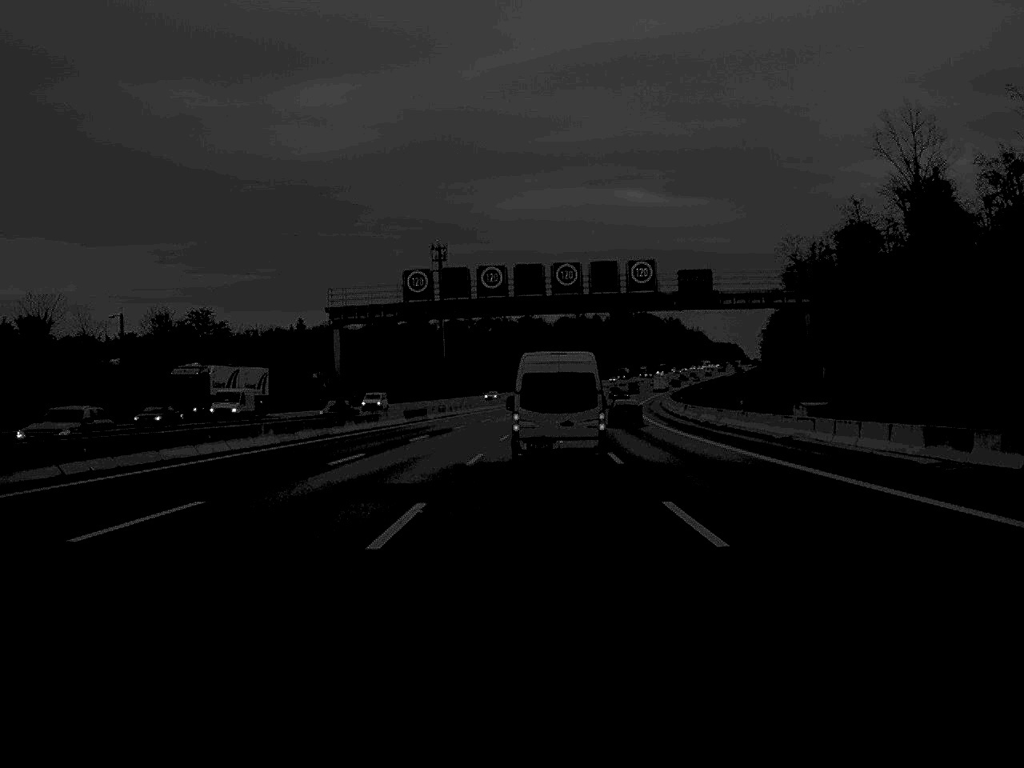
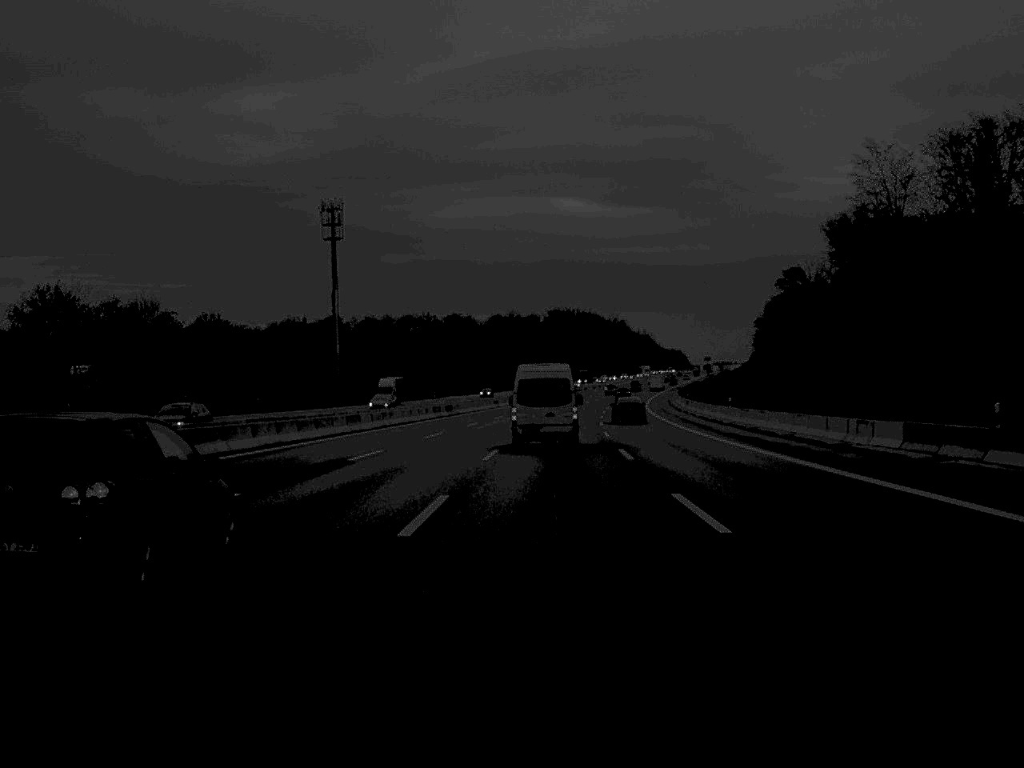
(+2.3, +88.3) m; +3°
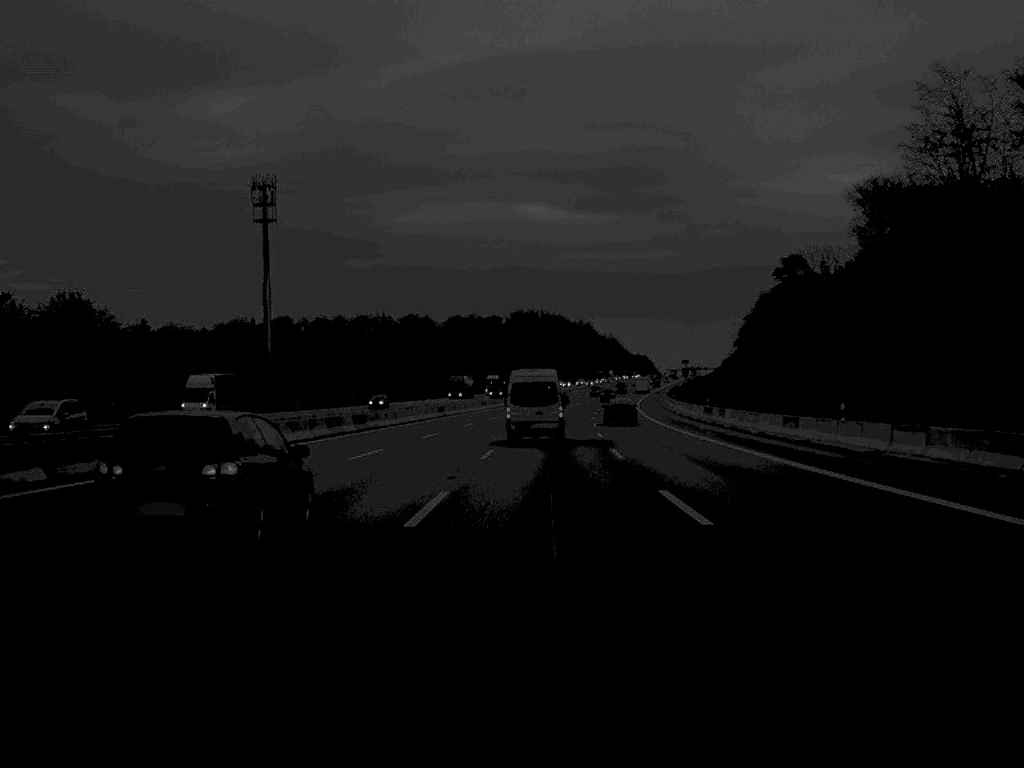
(+0.5, +34.5) m; +2°
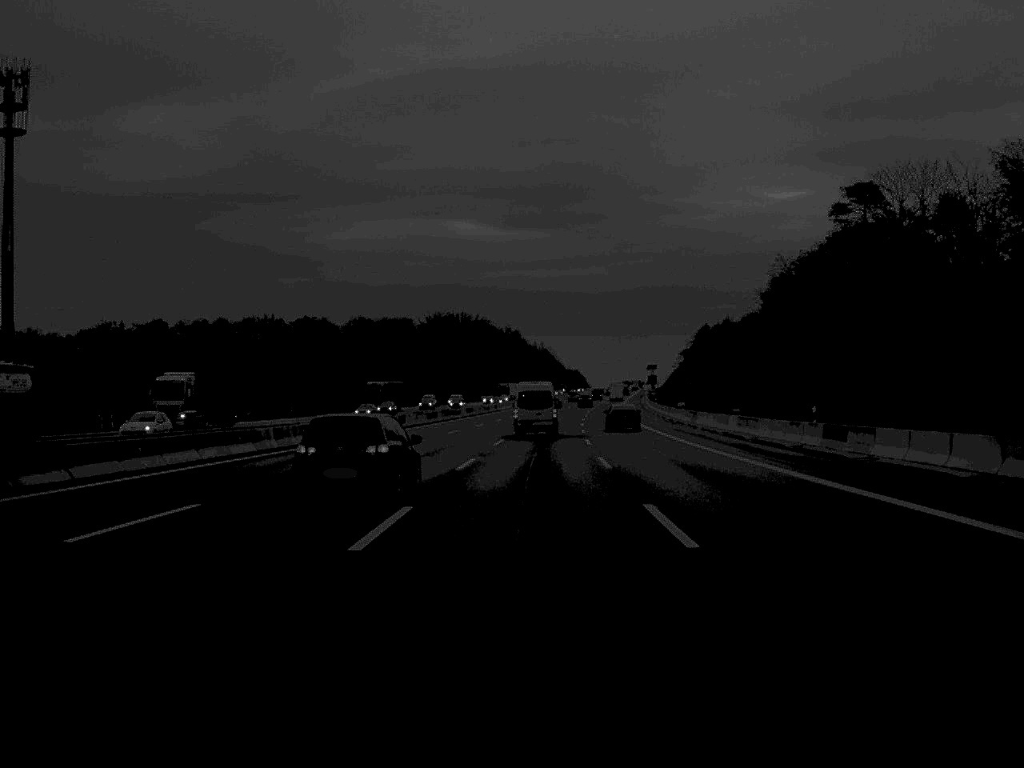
(+3.0, +91.6) m; +3°
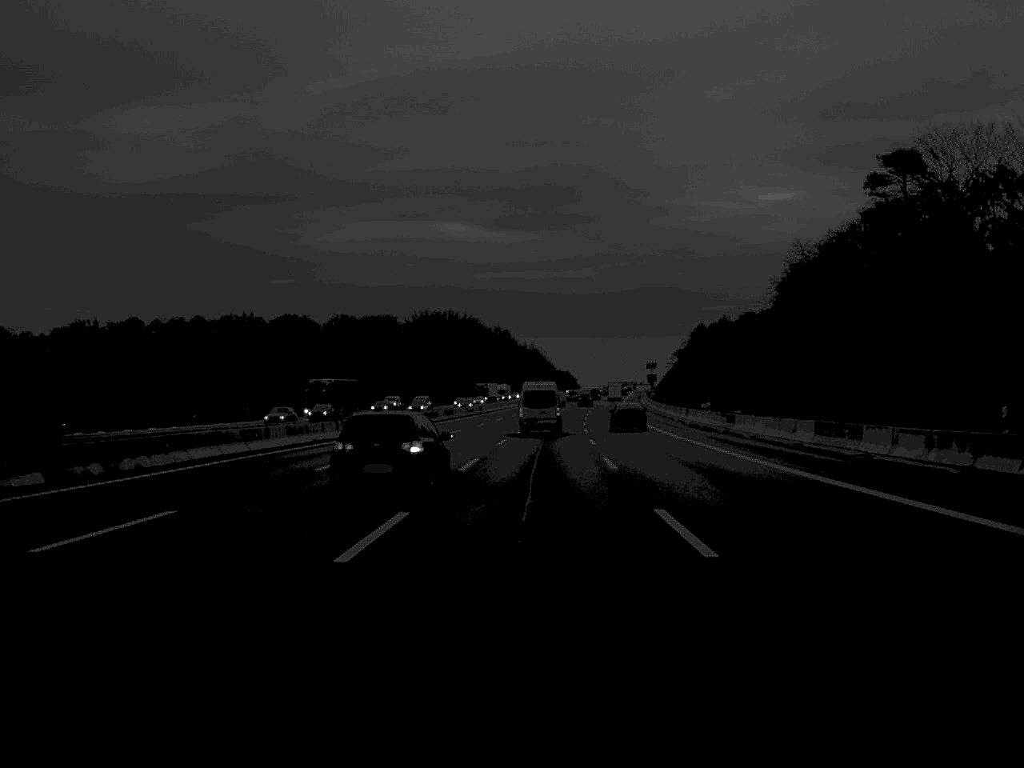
(+0.1, +19.2) m; 0°
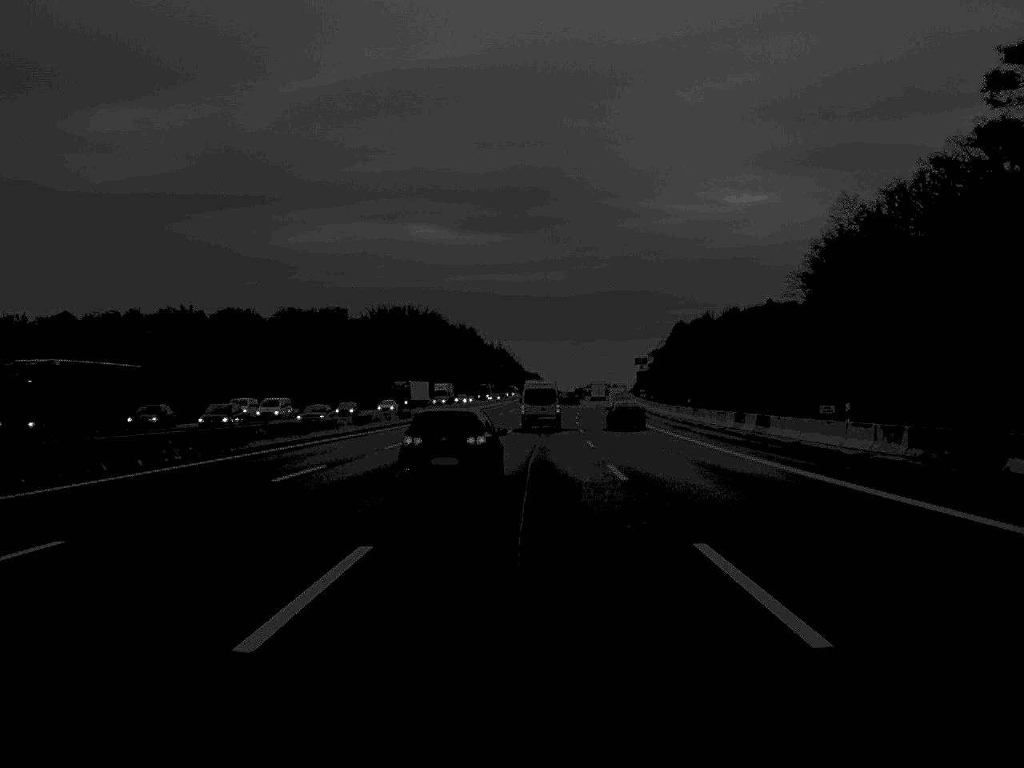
(+0.5, +40.7) m; +1°
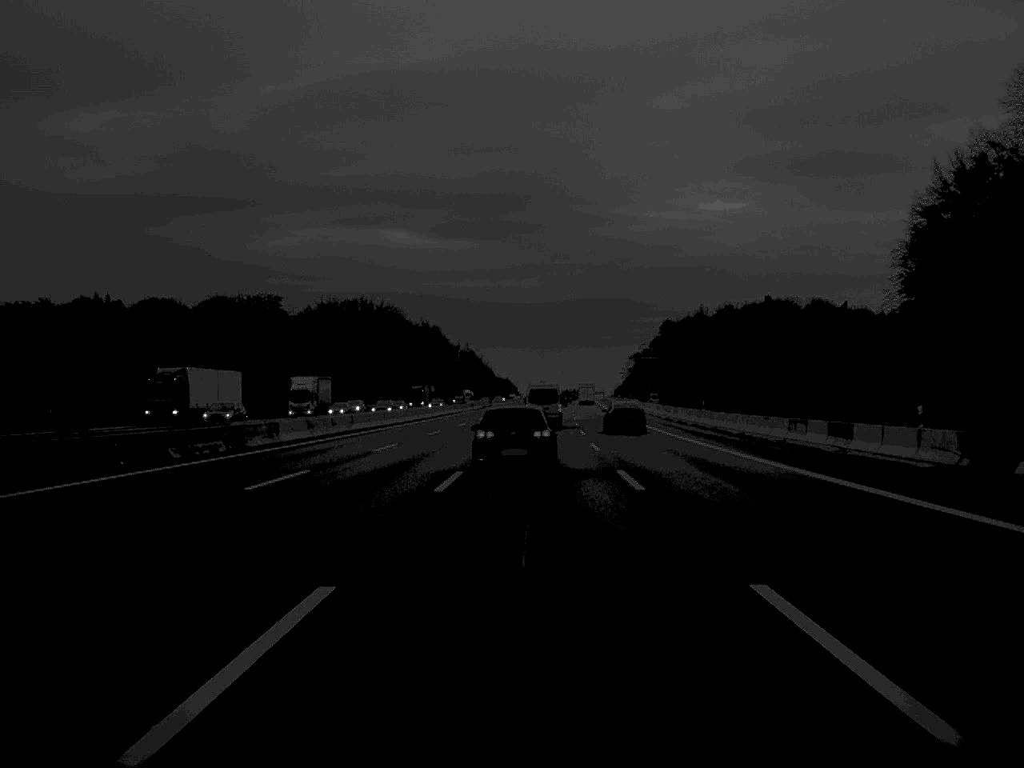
(+0.7, +56.8) m; +1°
